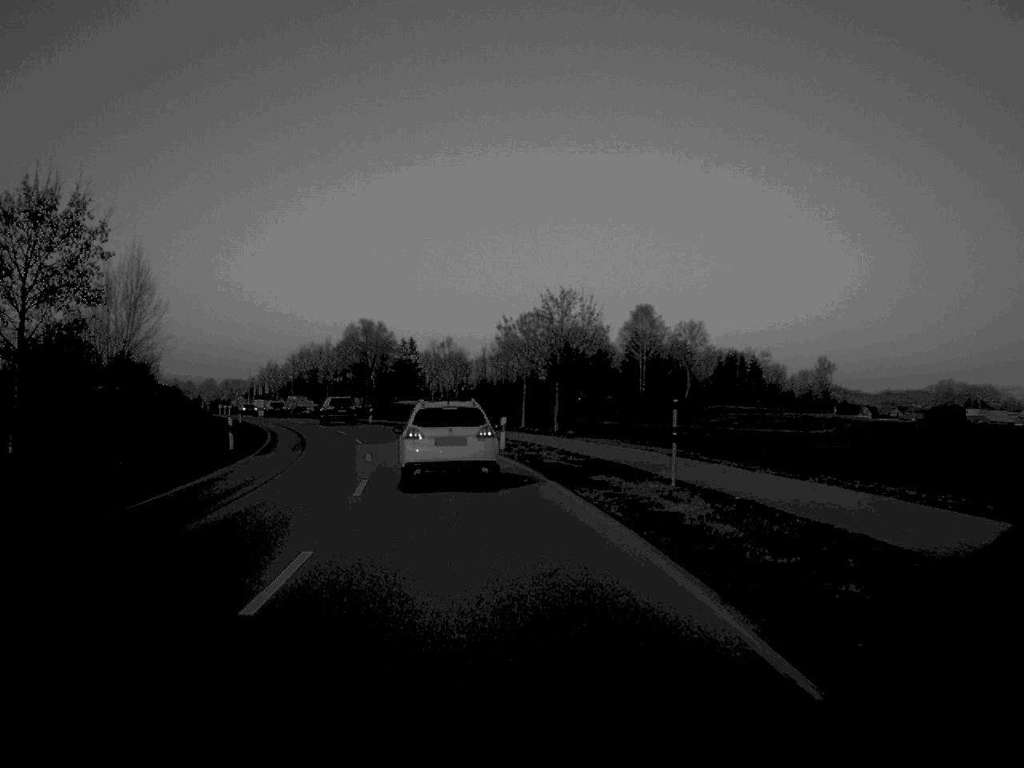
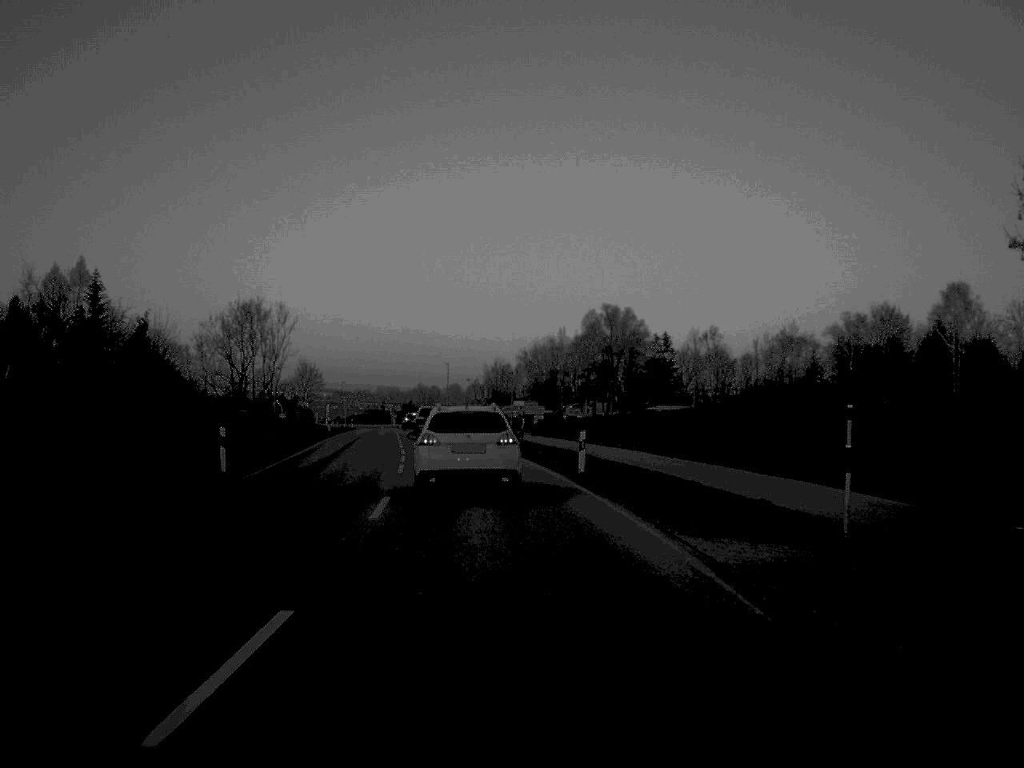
(-5.1, +51.4) m; -11°
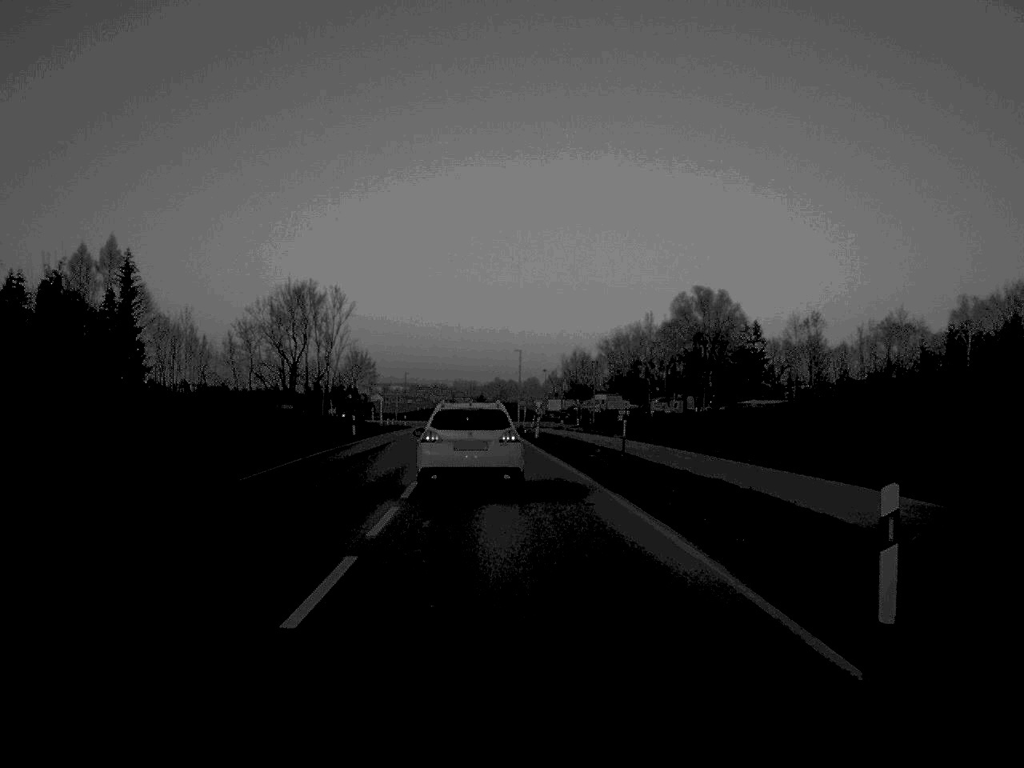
(-0.7, +20.8) m; -3°
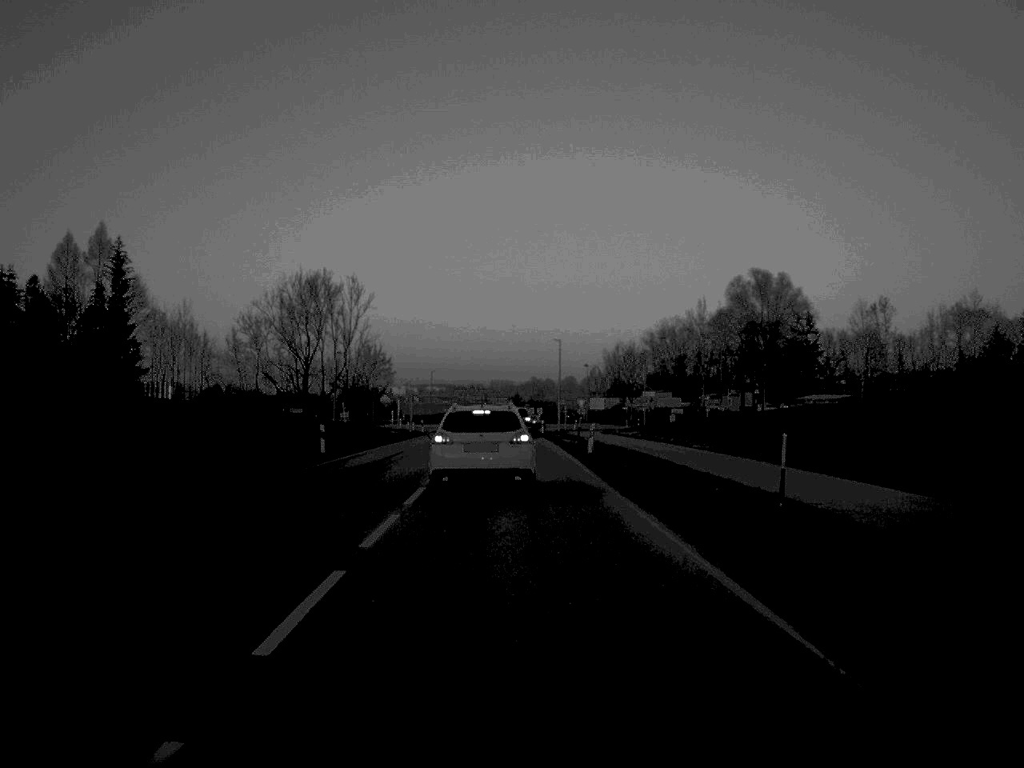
(-0.3, +18.8) m; -2°
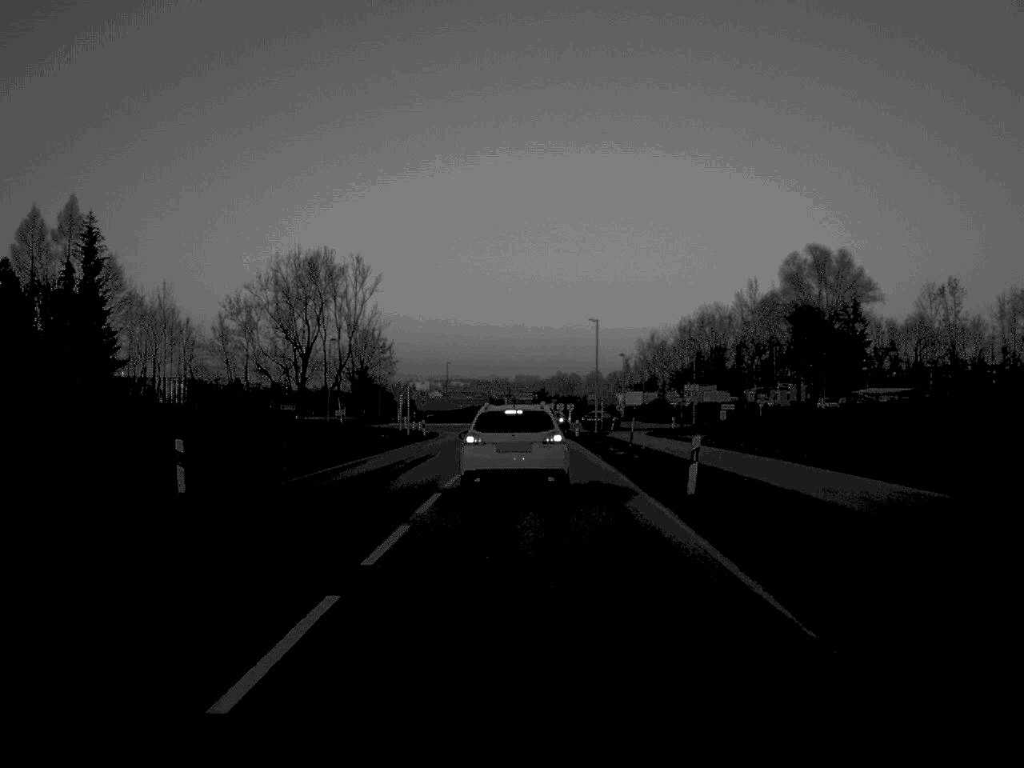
(-0.2, +19.4) m; -1°
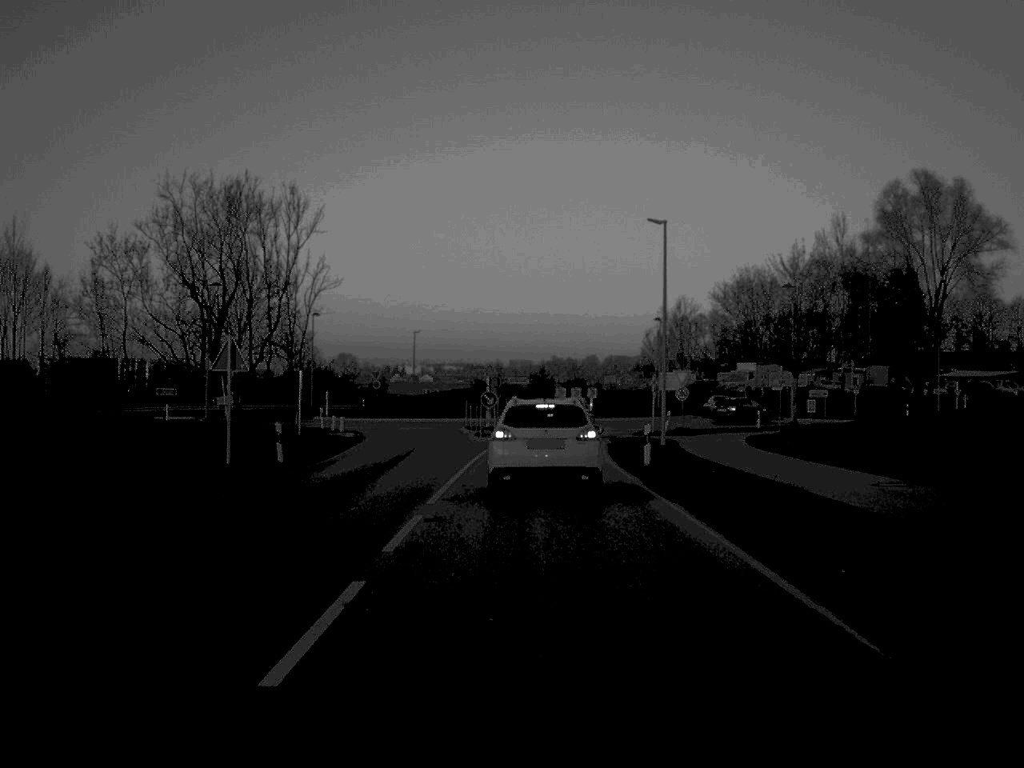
(-0.1, +41.1) m; 0°
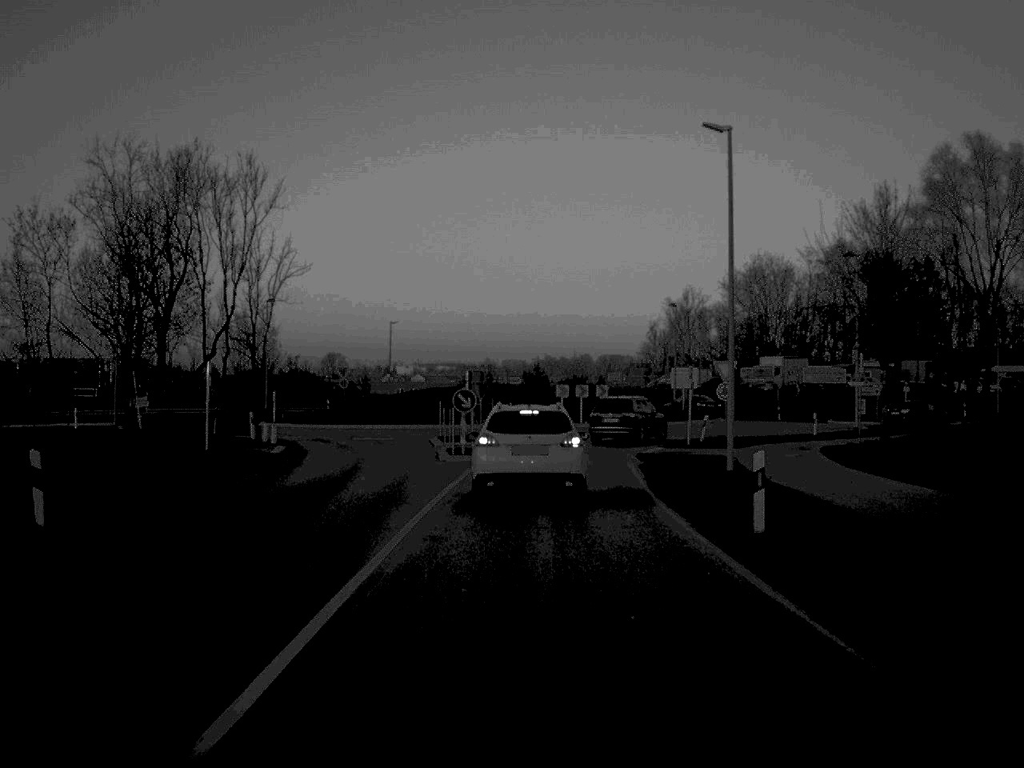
(0.0, +14.6) m; 0°
